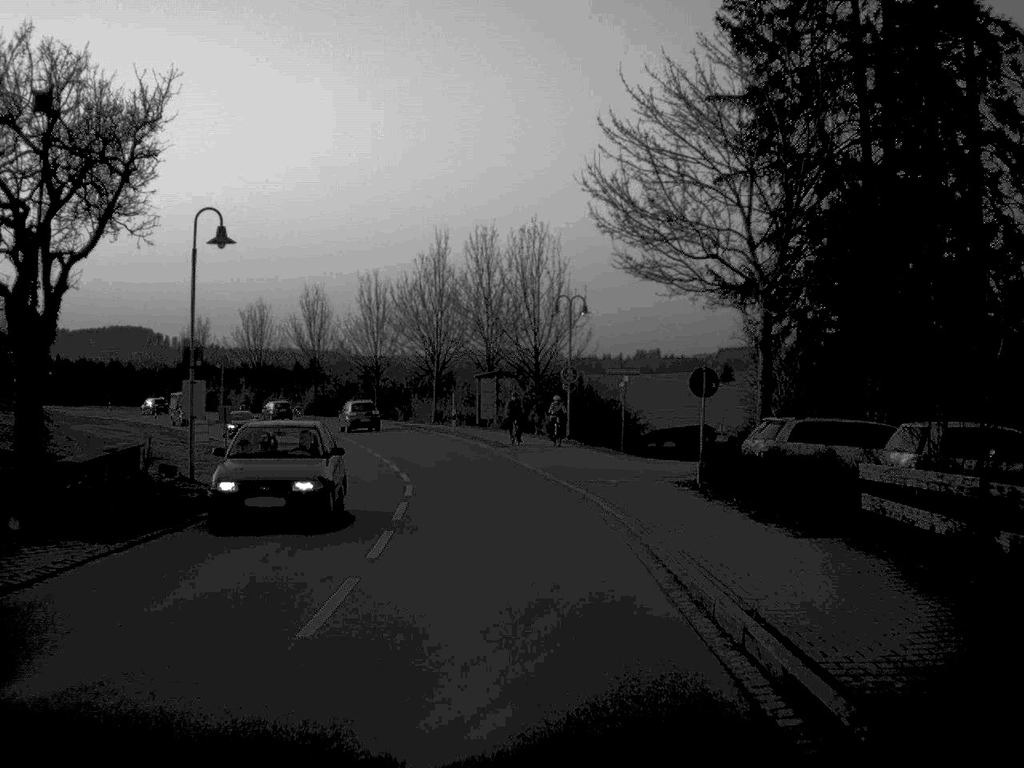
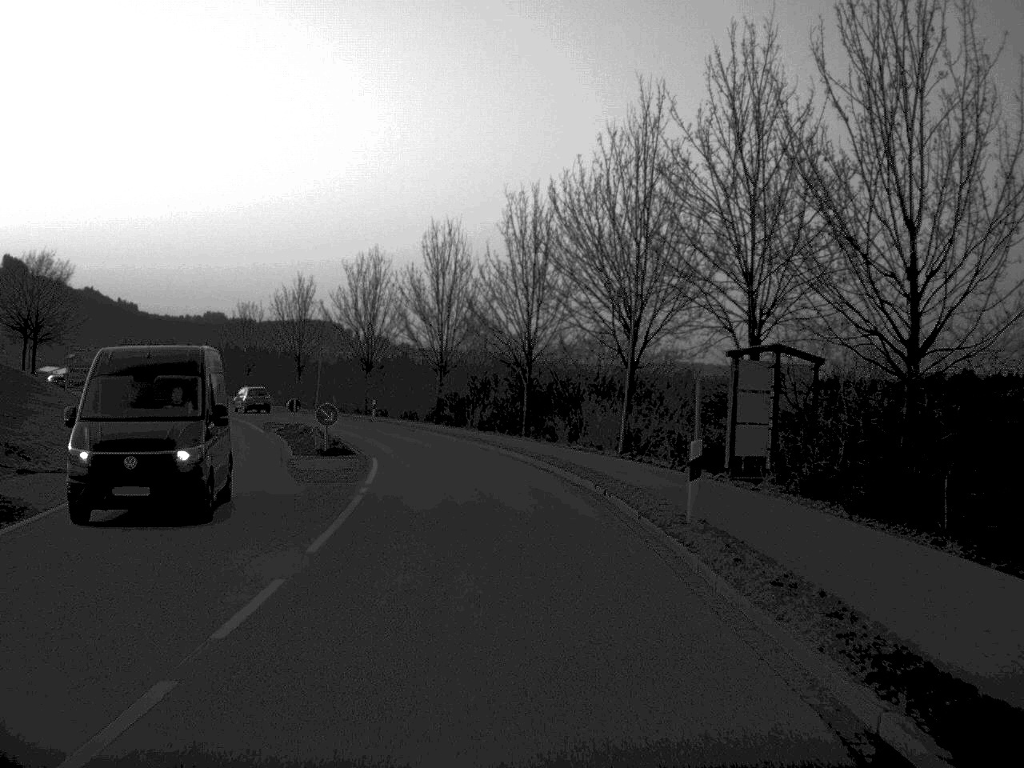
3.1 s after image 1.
(-2.6, +40.5) m; -9°
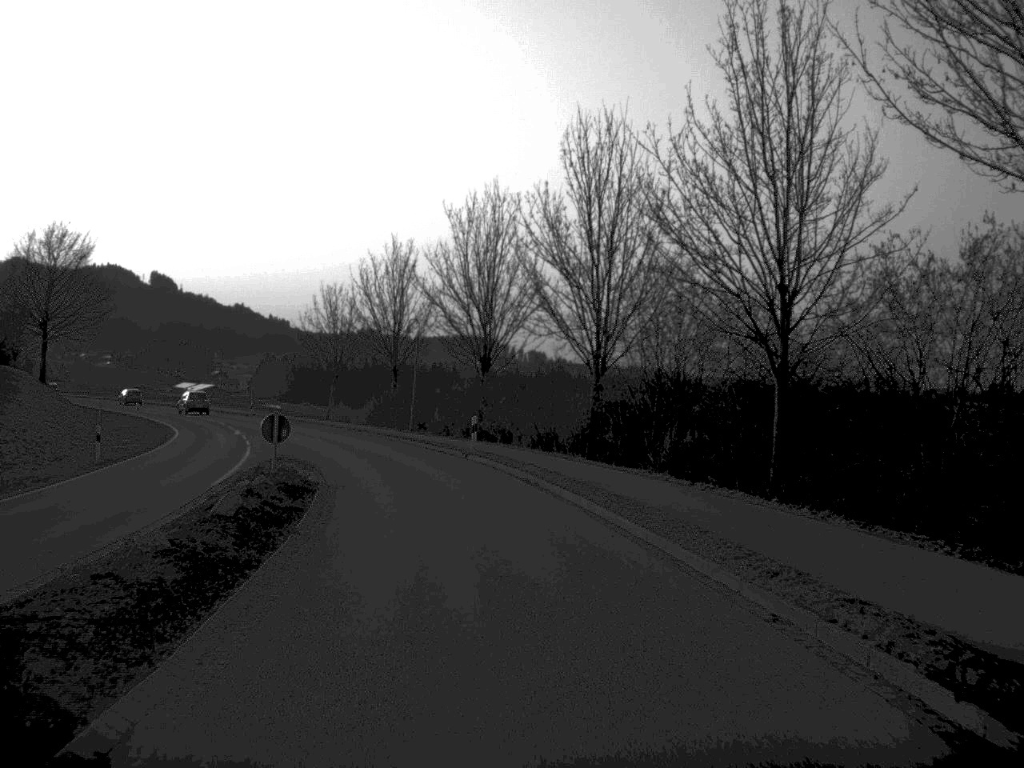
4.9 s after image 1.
(-1.8, +30.2) m; -7°
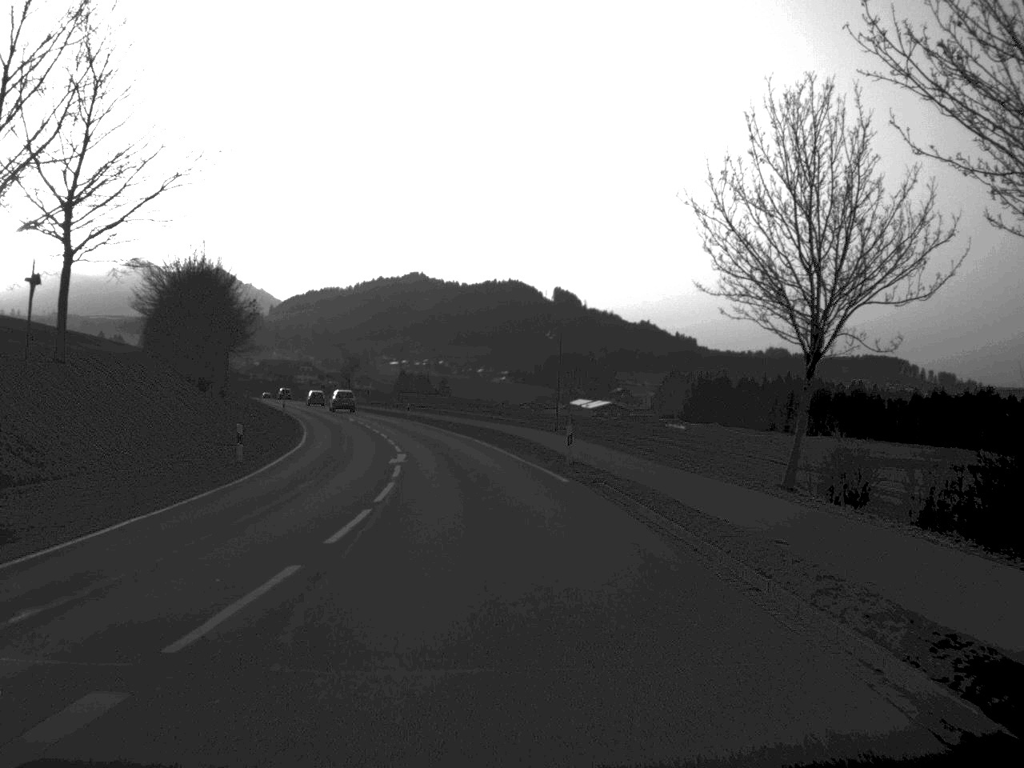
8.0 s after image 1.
(-9.3, +55.1) m; -18°
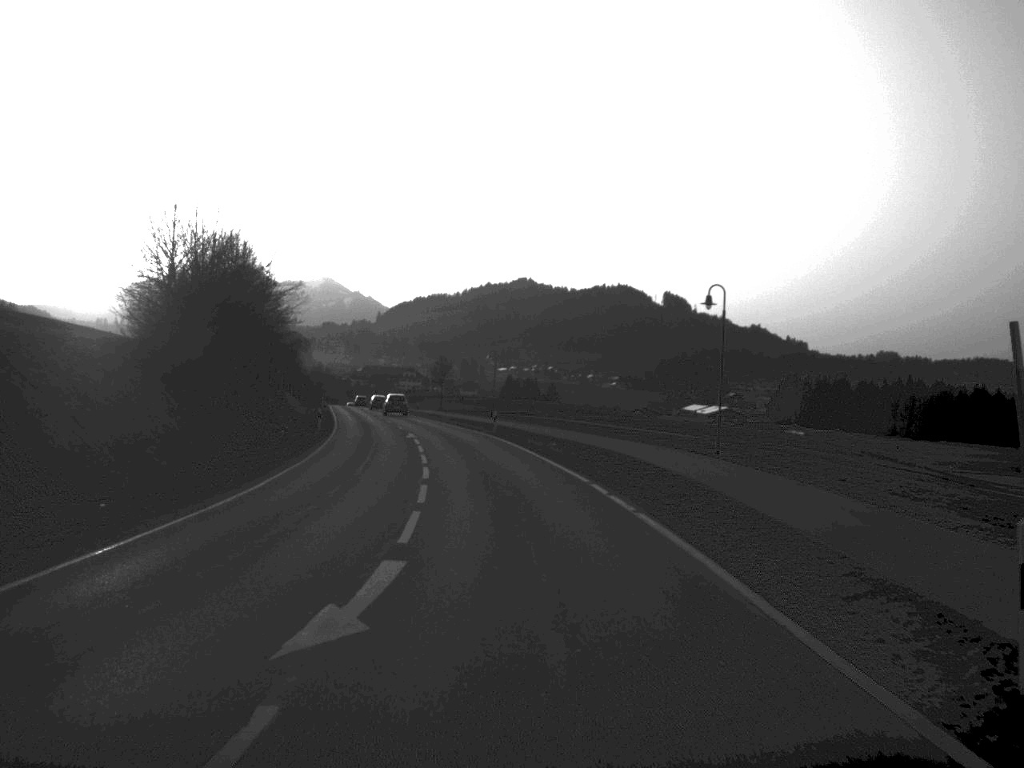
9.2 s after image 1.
(-0.9, +23.0) m; -5°
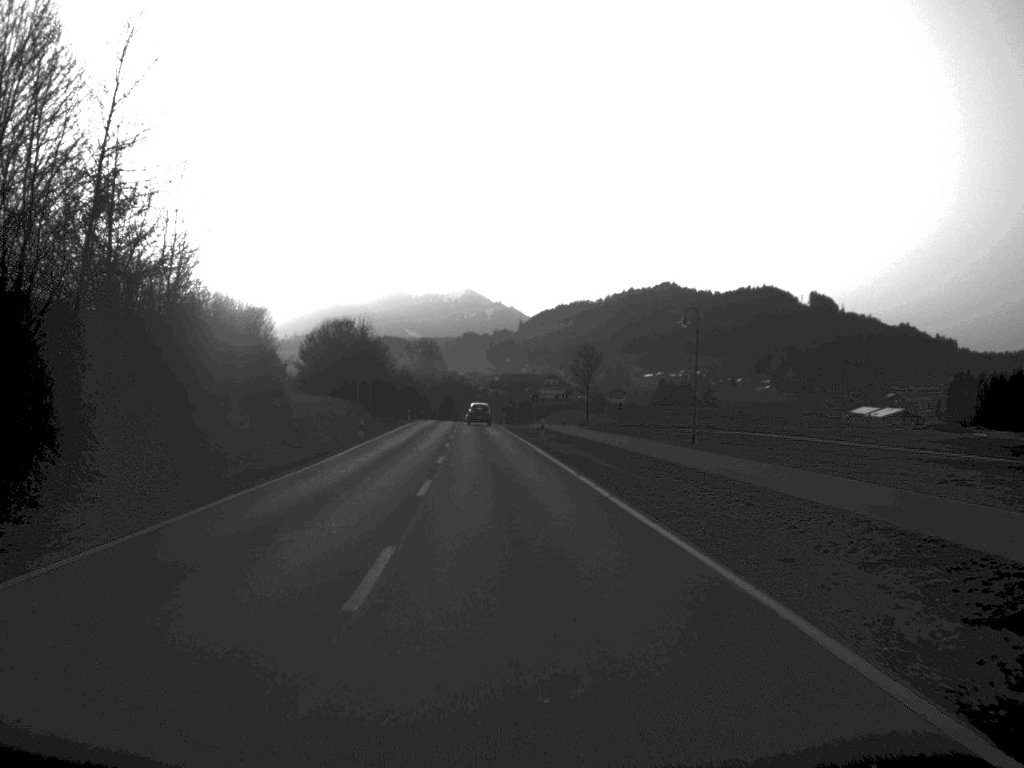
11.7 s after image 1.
(-3.2, +51.9) m; -6°
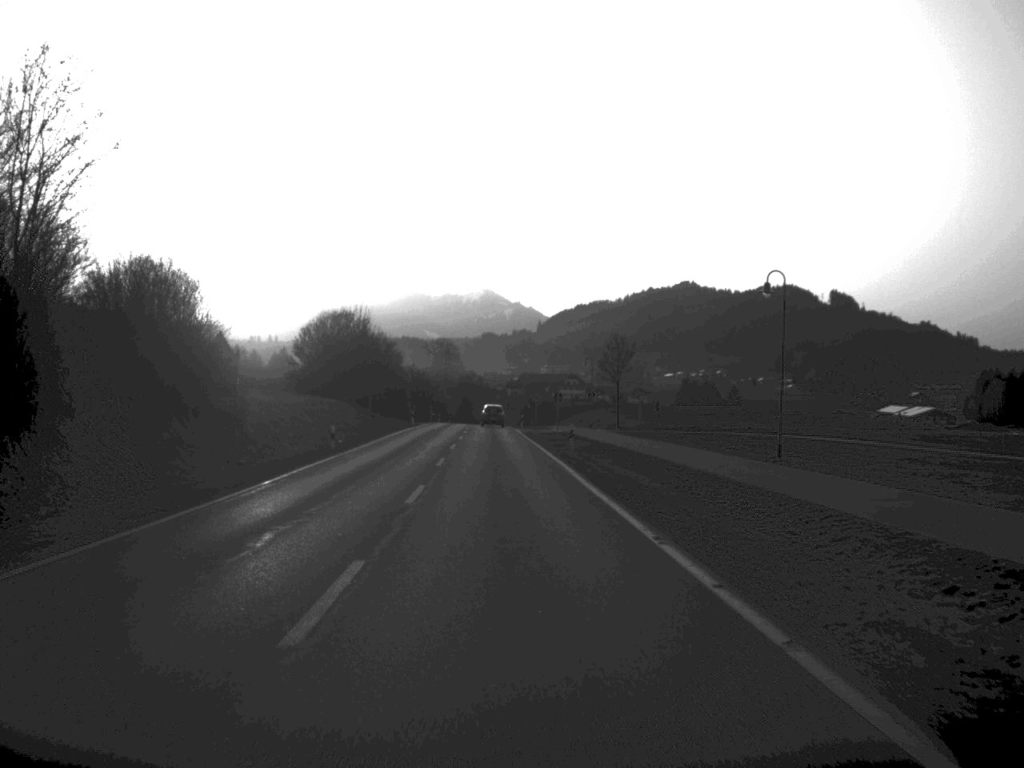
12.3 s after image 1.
(-0.1, +13.4) m; -1°
